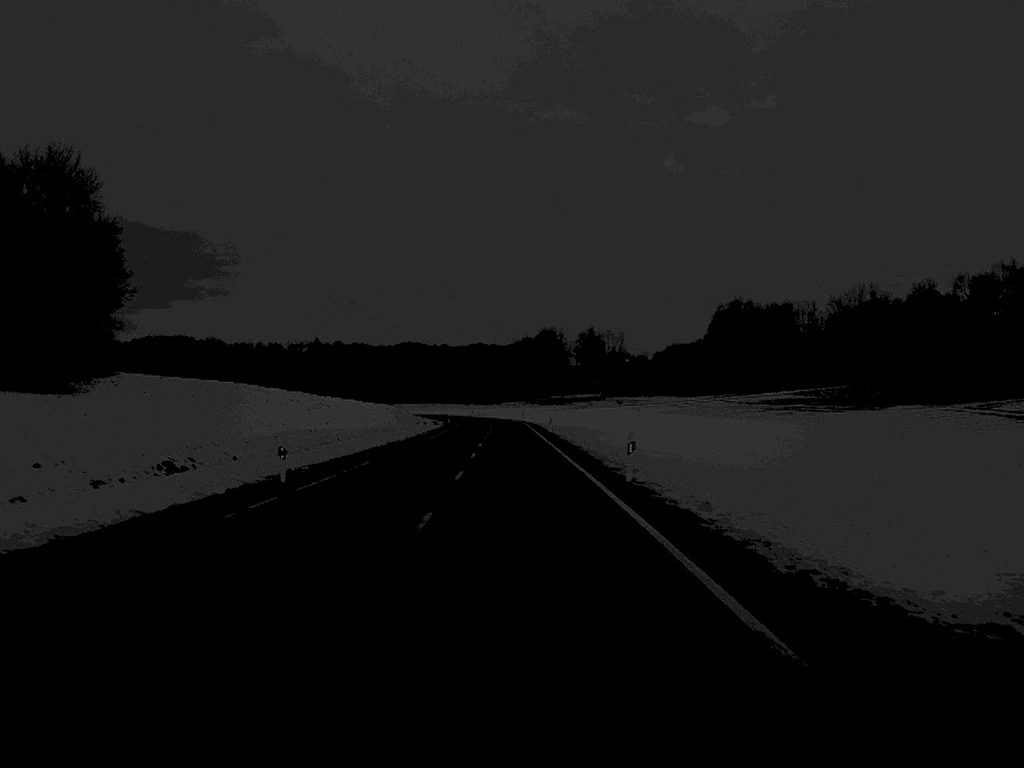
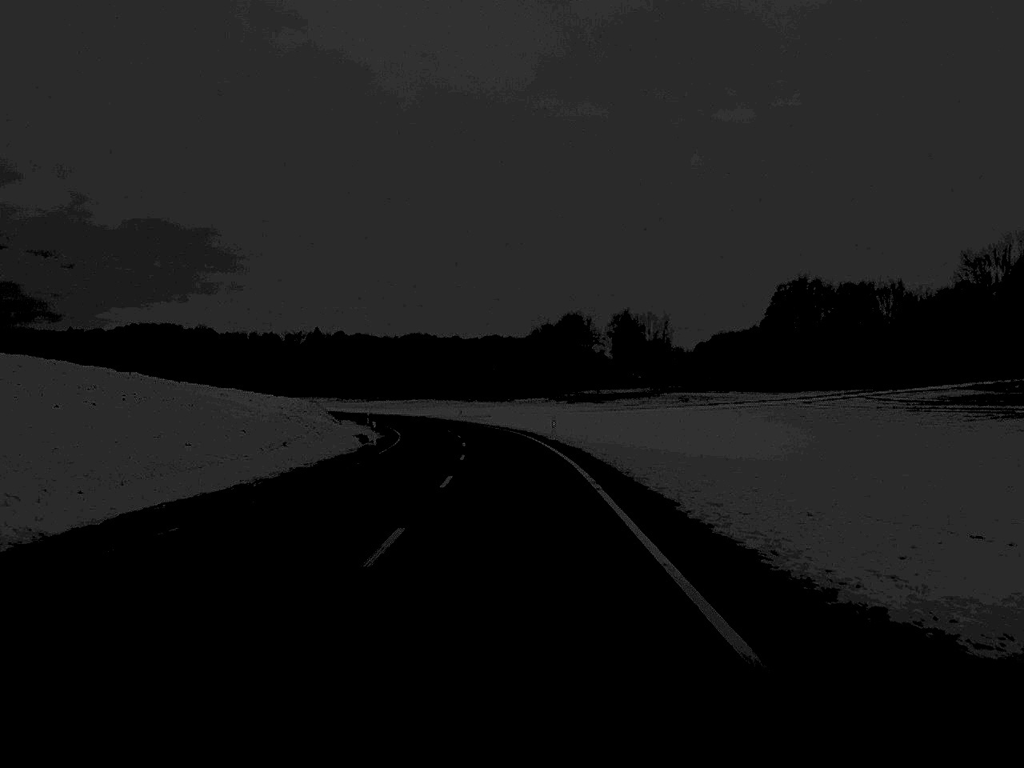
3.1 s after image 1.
(-0.6, +74.3) m; -1°
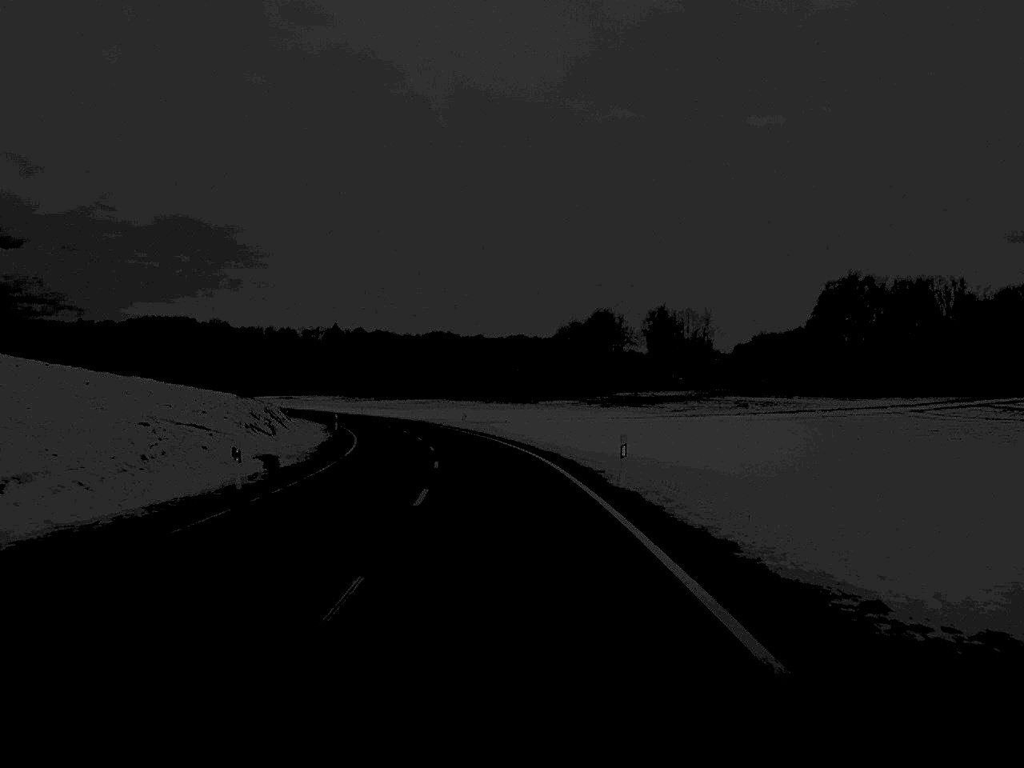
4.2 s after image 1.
(-0.2, +28.1) m; -1°
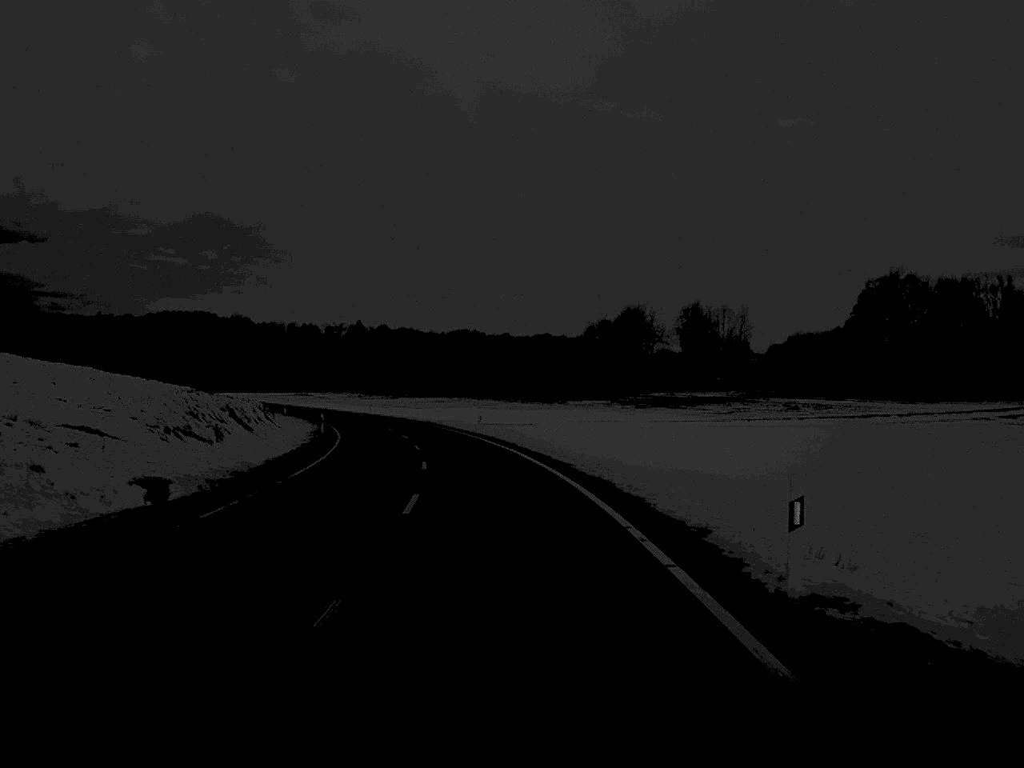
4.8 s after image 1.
(-0.1, +13.7) m; -1°
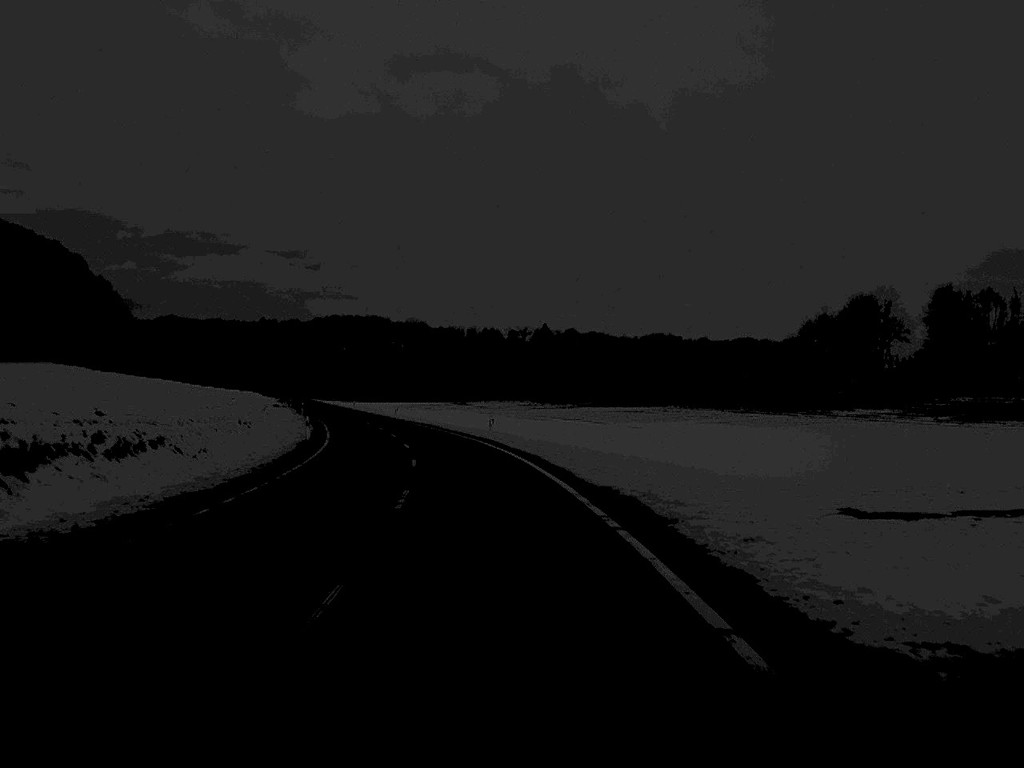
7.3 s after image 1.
(-4.1, +58.4) m; -9°
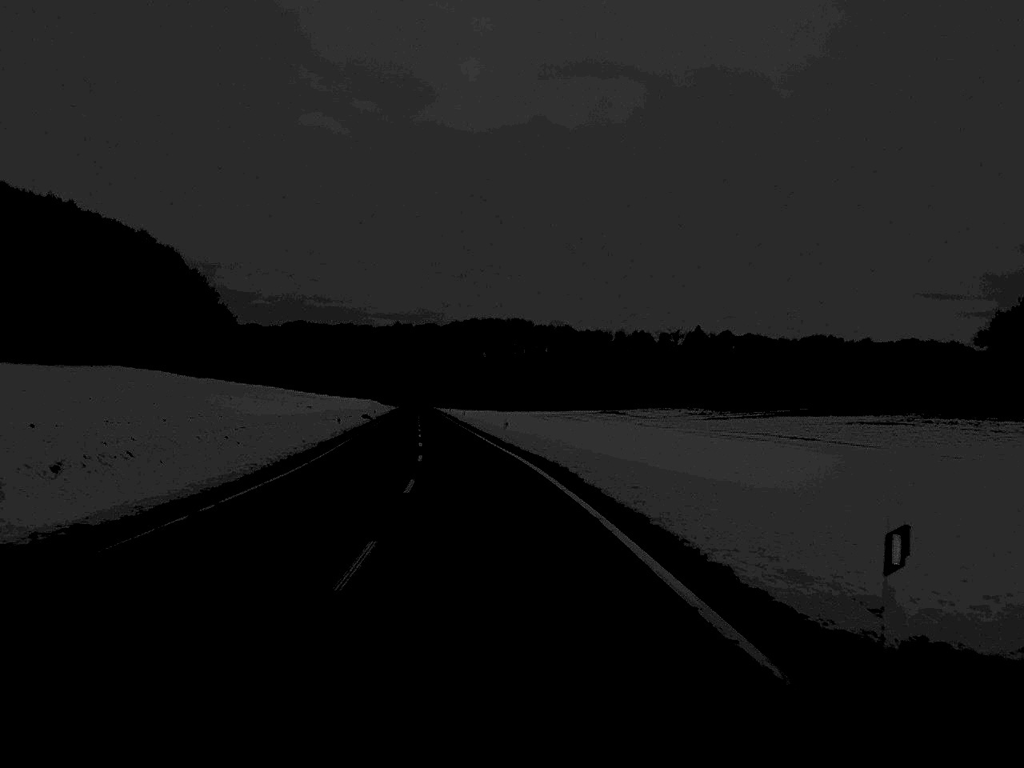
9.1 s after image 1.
(-2.6, +44.1) m; -7°
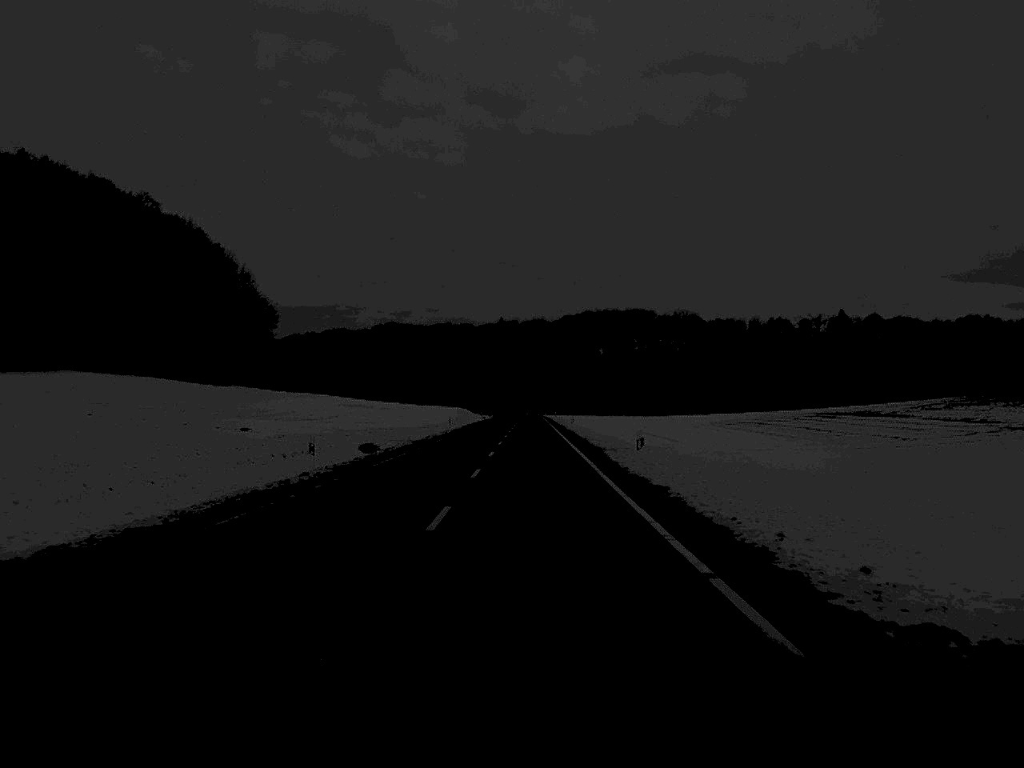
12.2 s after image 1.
(-4.9, +78.1) m; -5°
